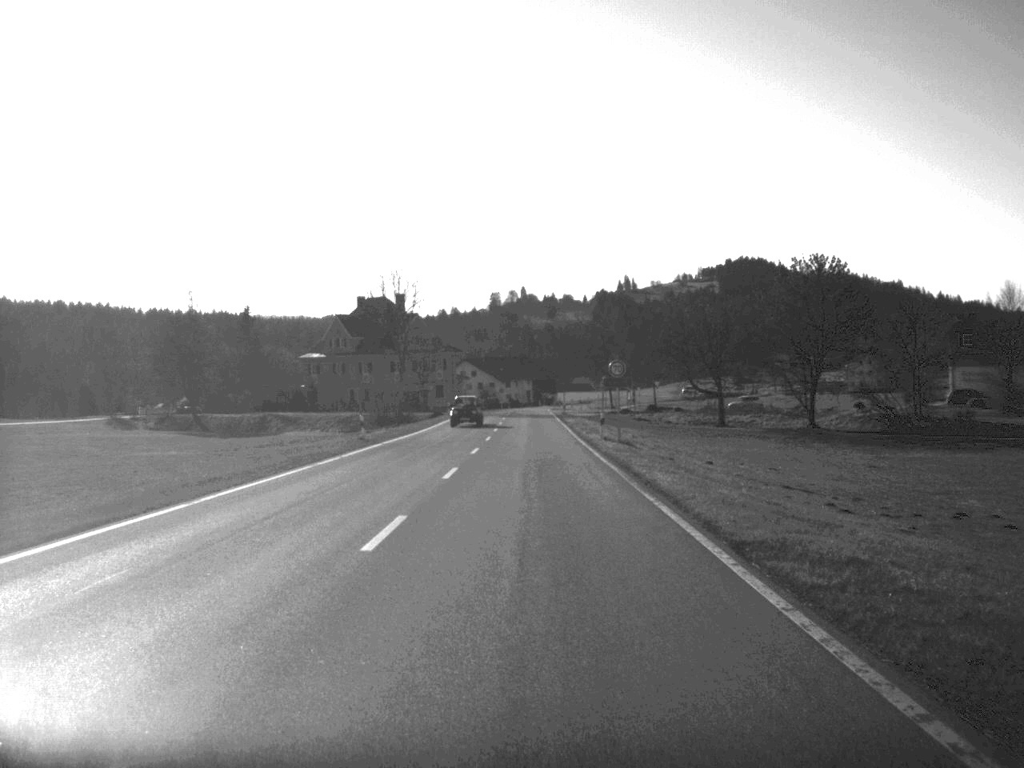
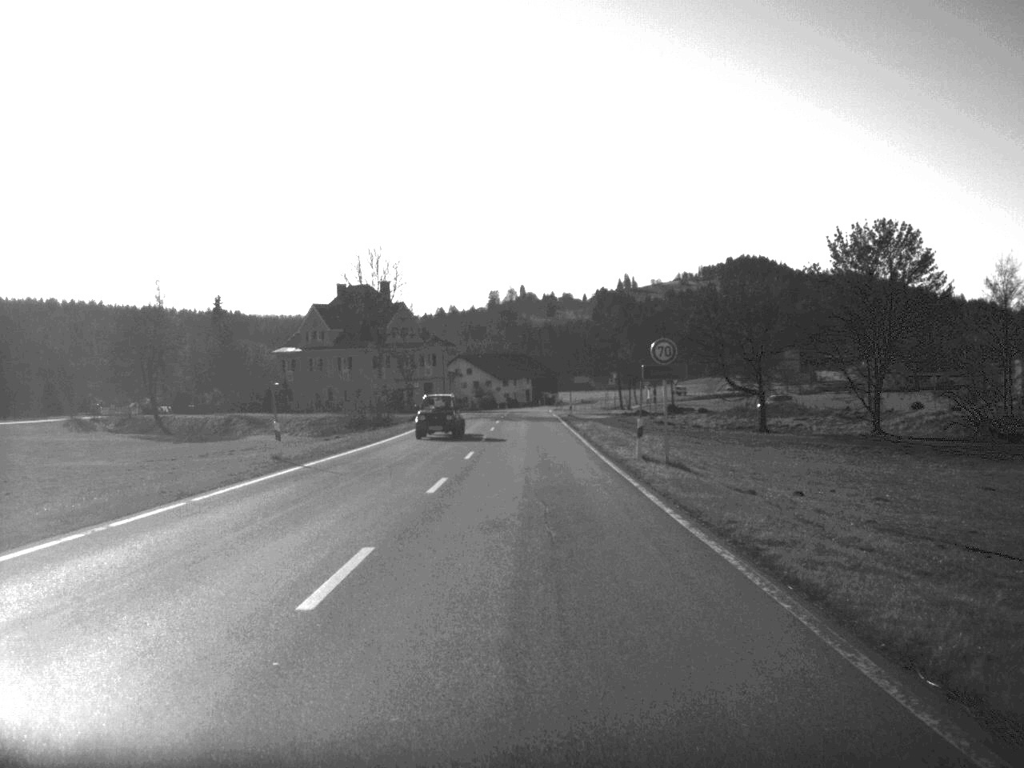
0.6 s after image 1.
(0.0, +16.1) m; 0°
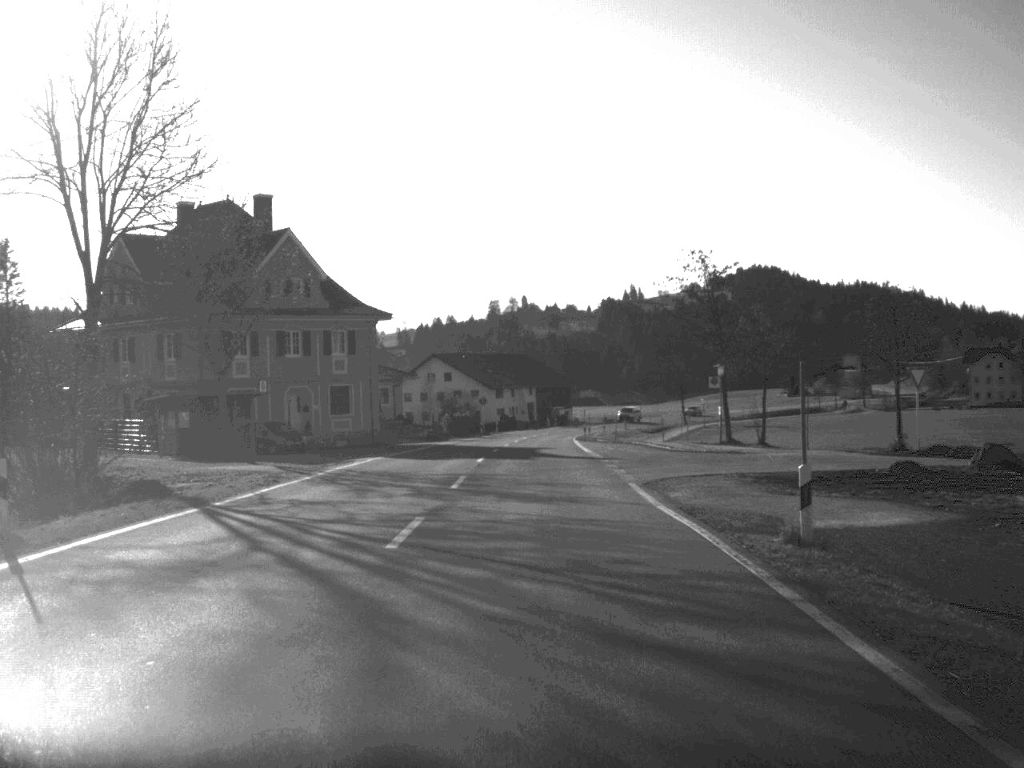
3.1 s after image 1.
(-0.1, +67.6) m; 0°
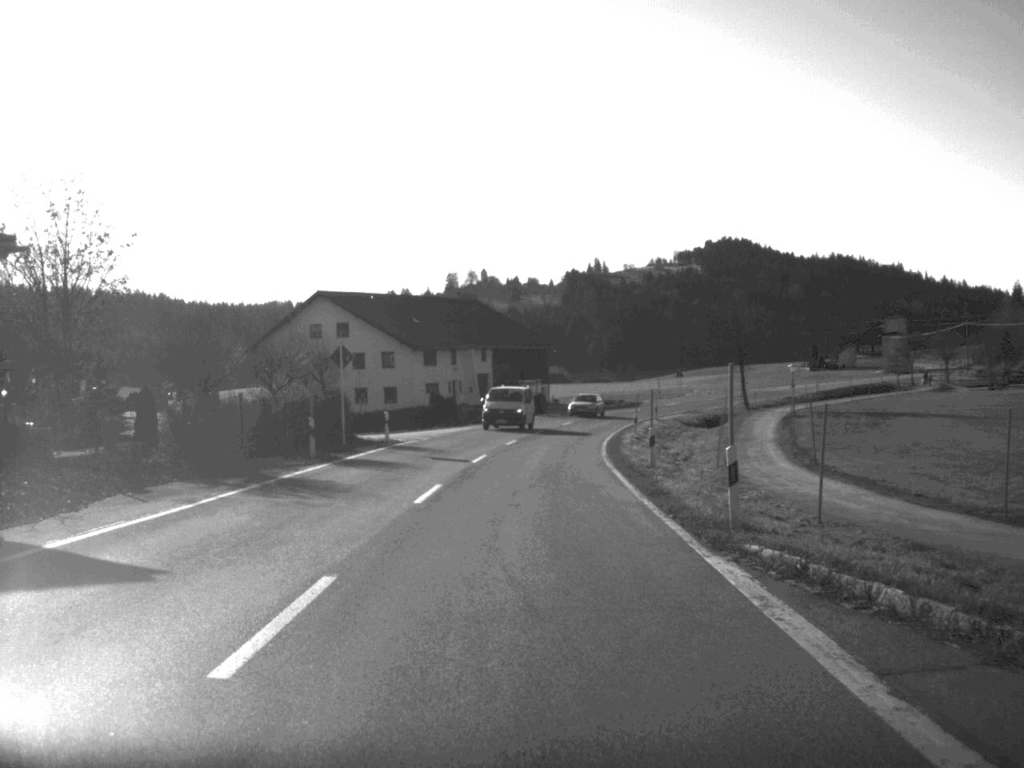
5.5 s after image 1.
(+0.8, +66.1) m; +2°
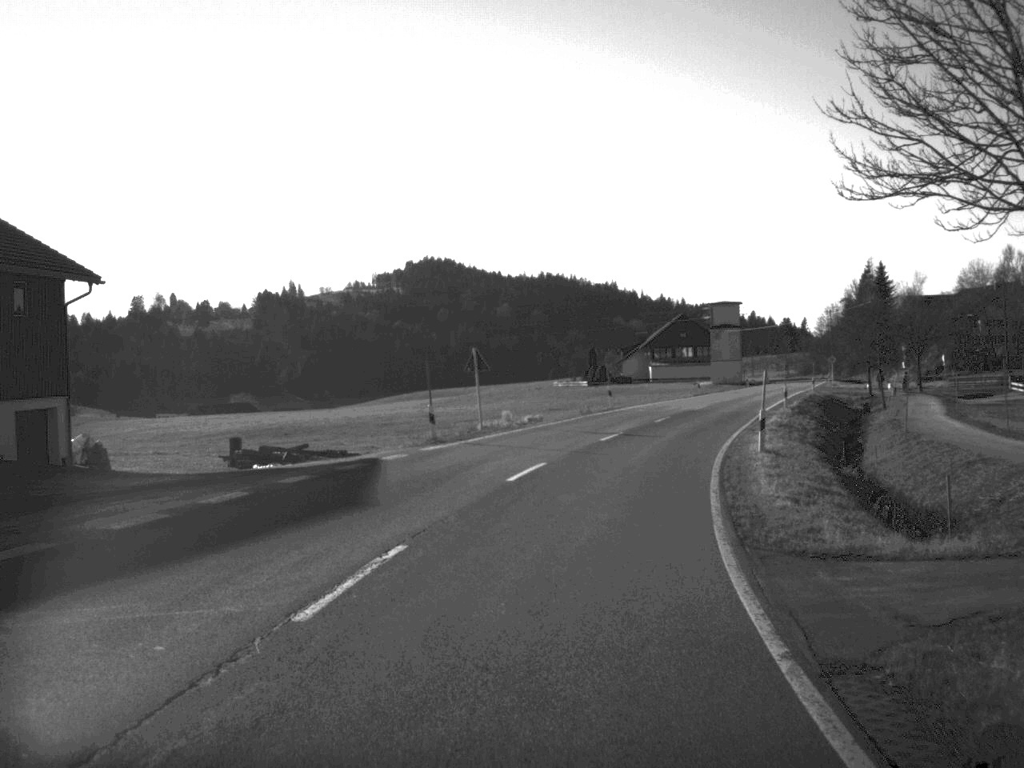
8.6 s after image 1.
(+6.6, +80.8) m; +14°
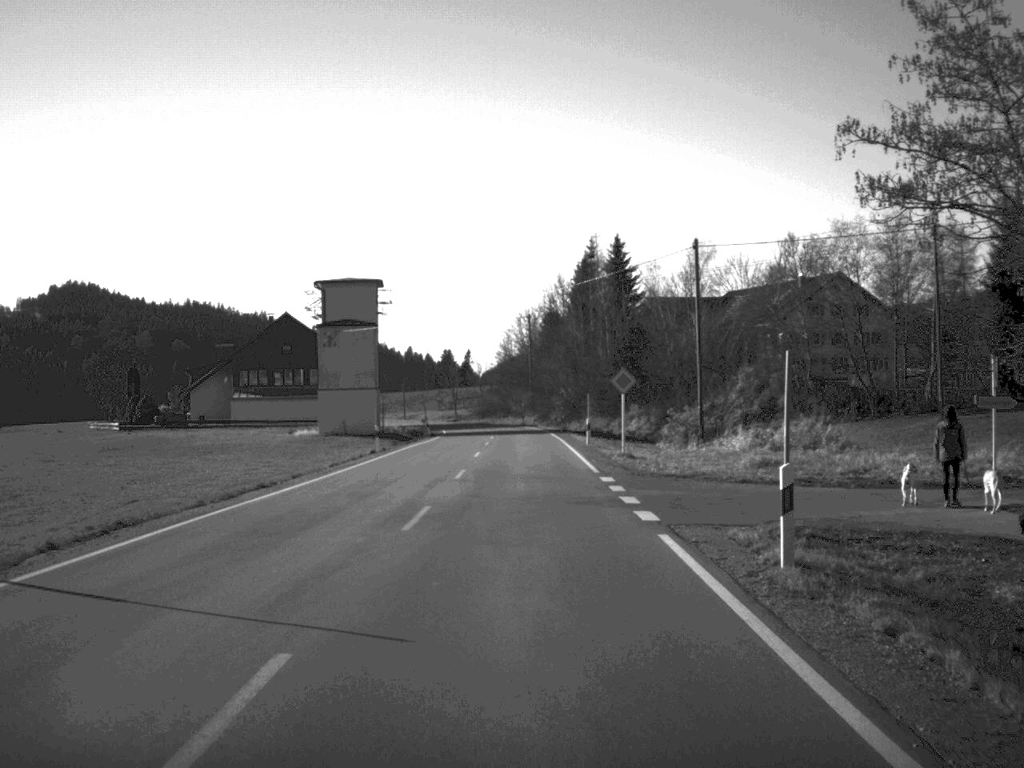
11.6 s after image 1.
(+13.7, +74.7) m; +15°
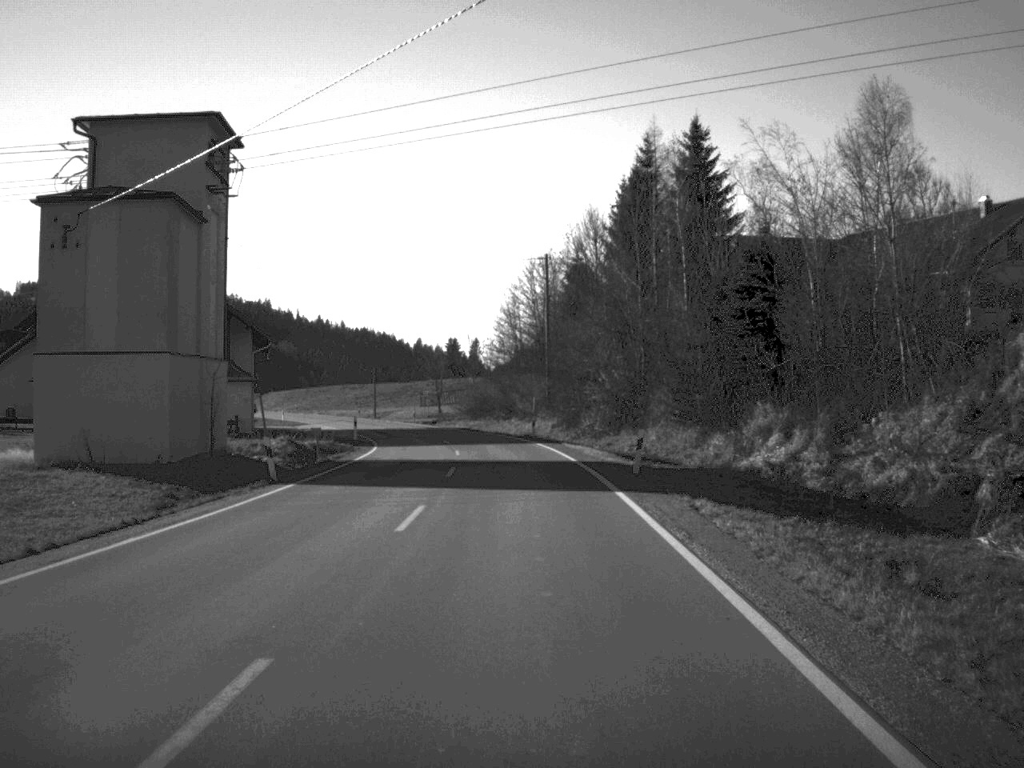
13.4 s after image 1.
(0.0, +48.2) m; -1°
